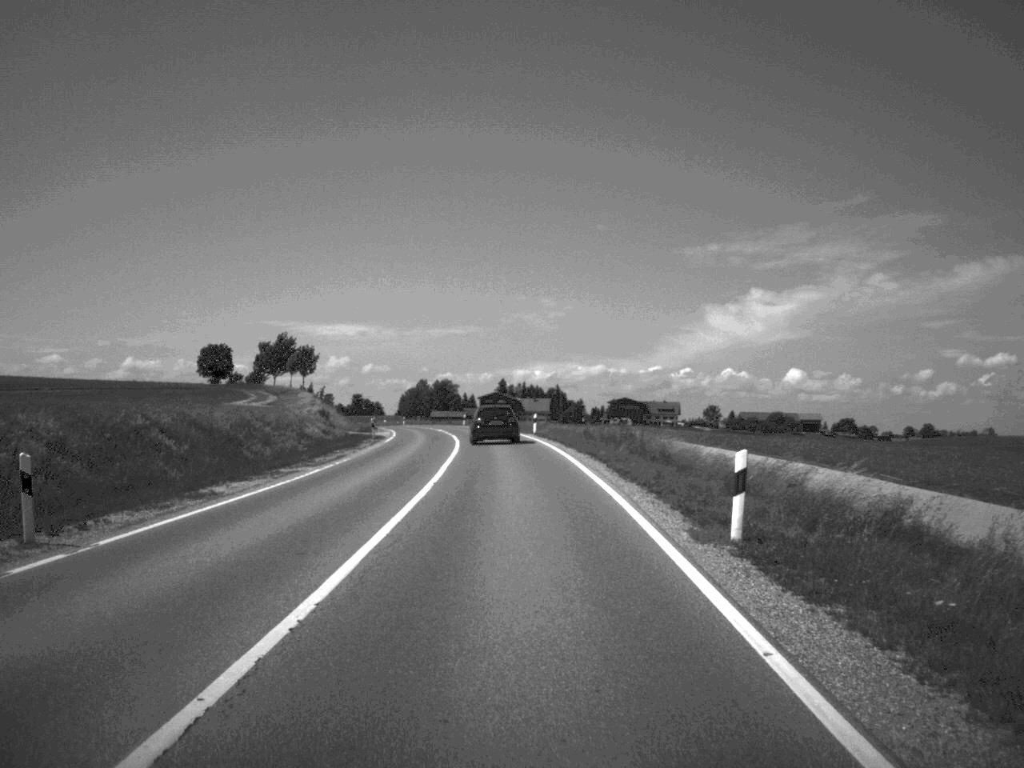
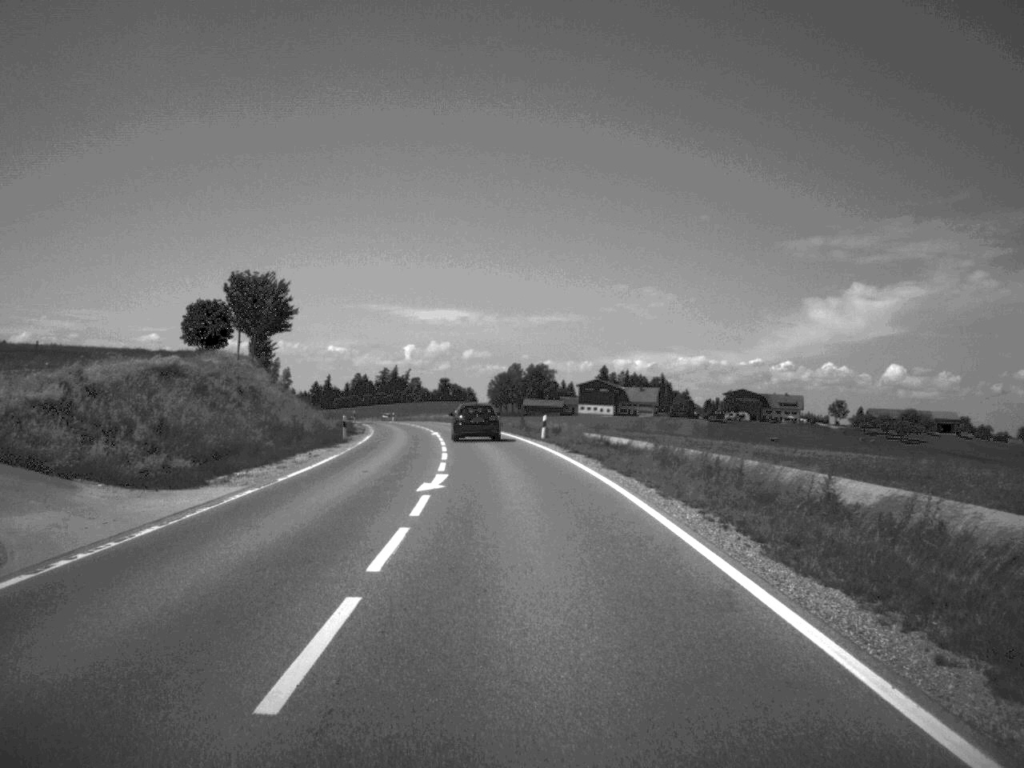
(-2.2, +61.0) m; -5°
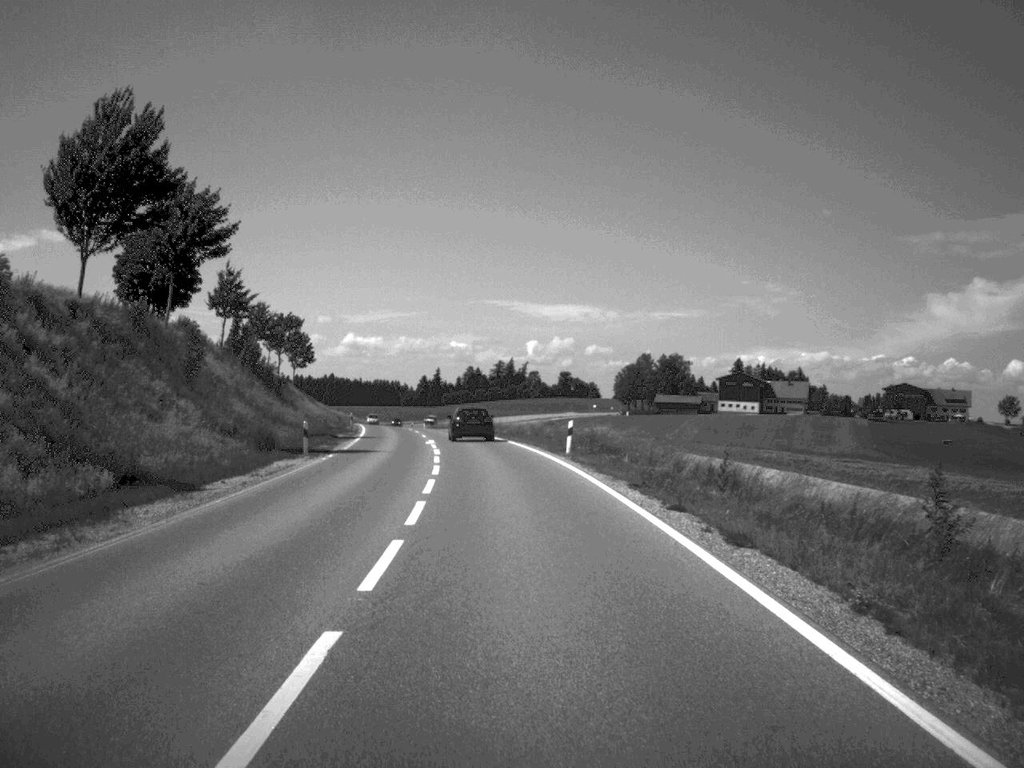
(-3.0, +60.9) m; -6°
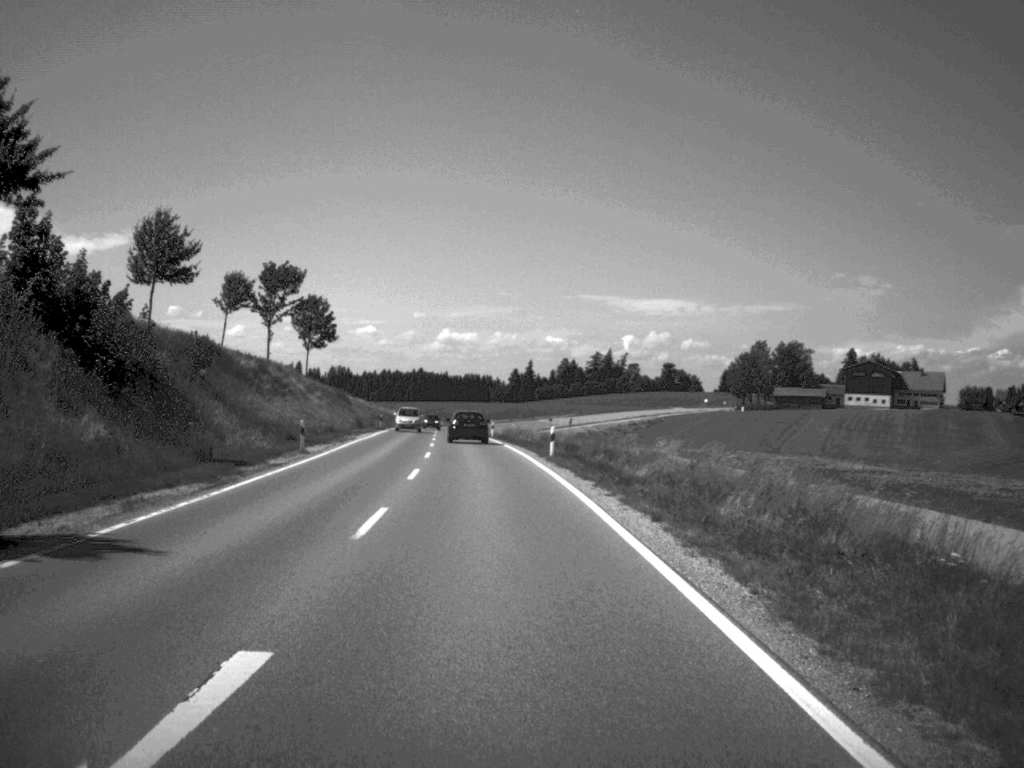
(-1.8, +46.8) m; -4°
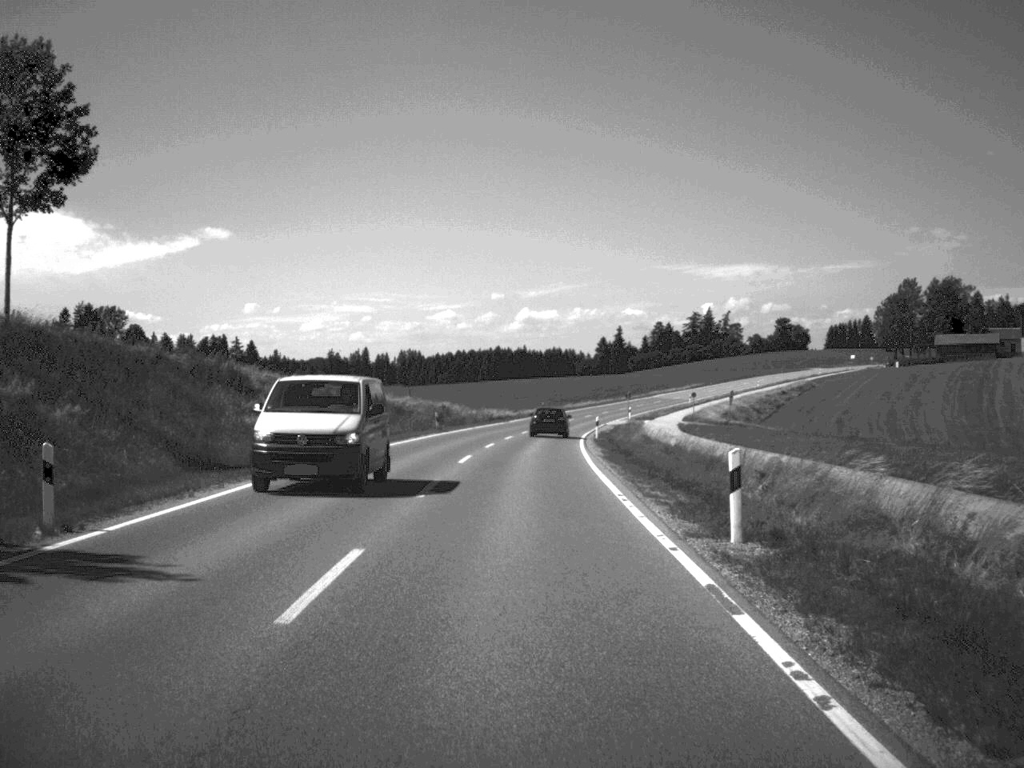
(-3.6, +75.0) m; -4°
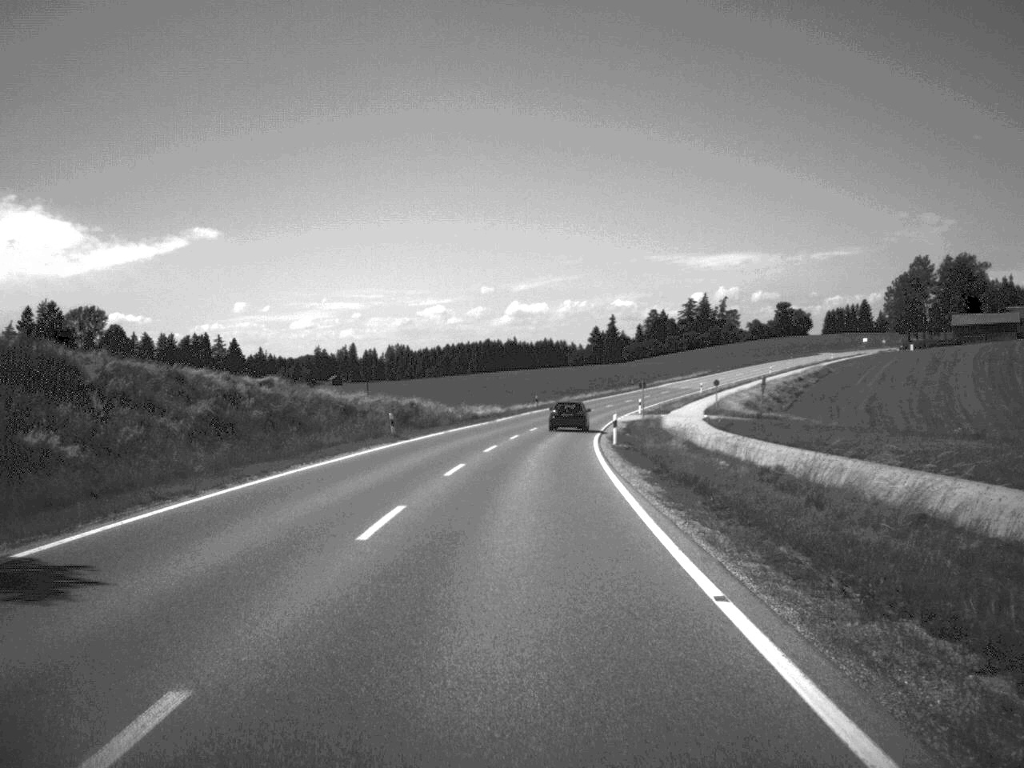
(0.0, +17.8) m; 0°
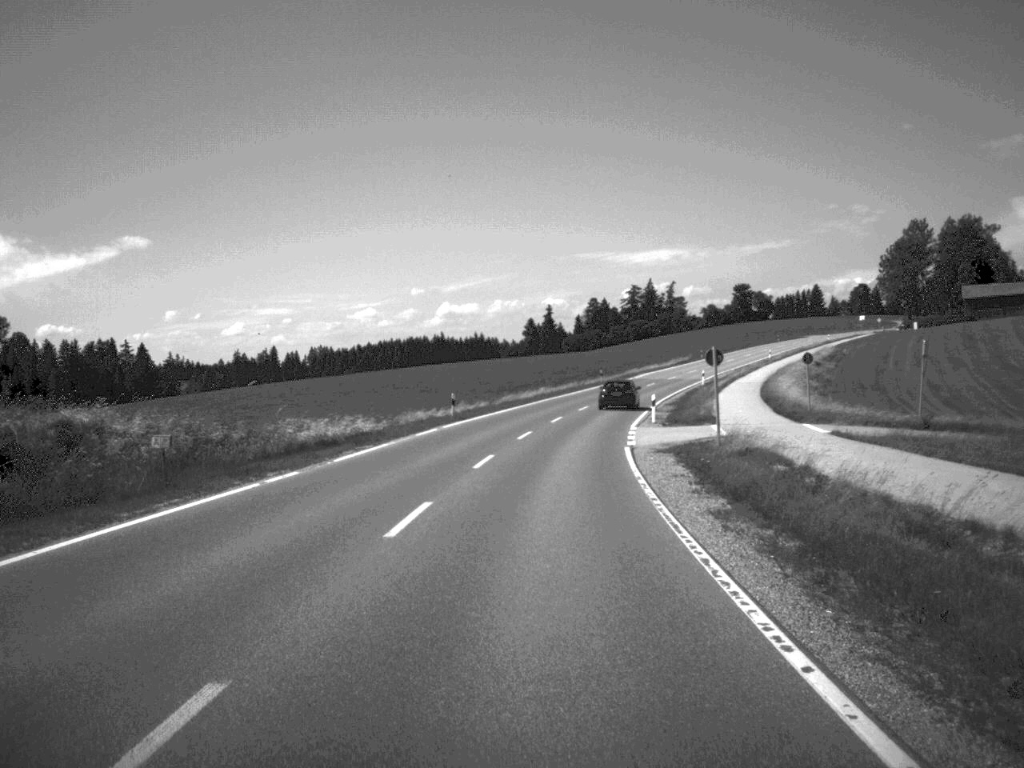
(+0.9, +45.7) m; +3°
